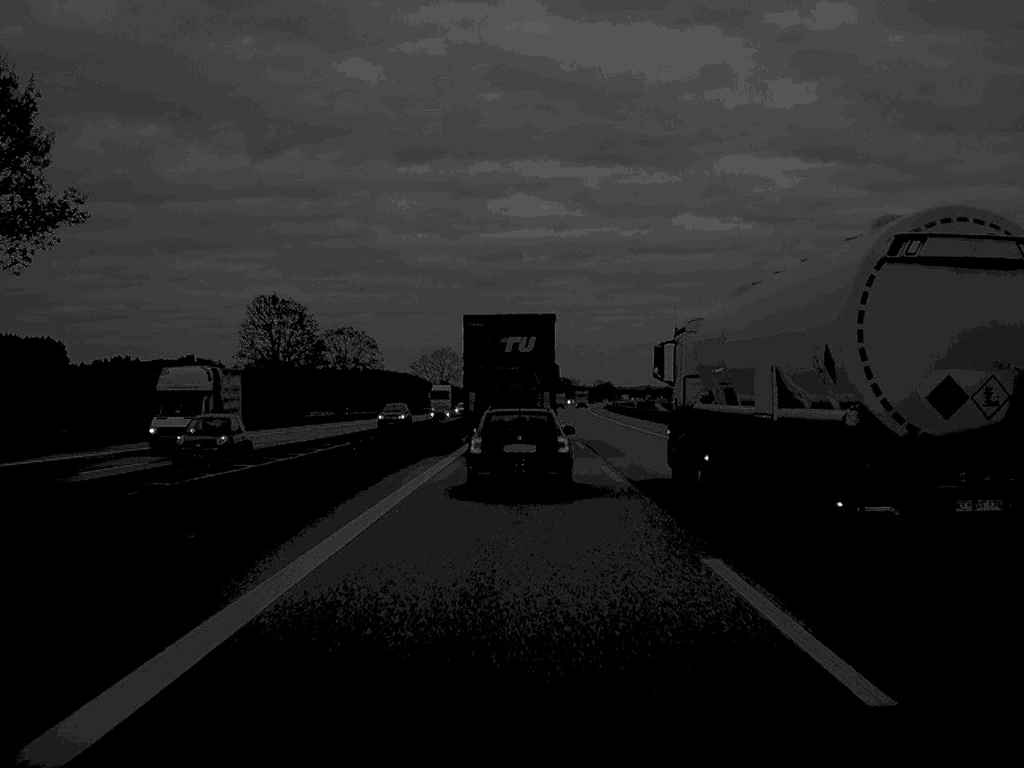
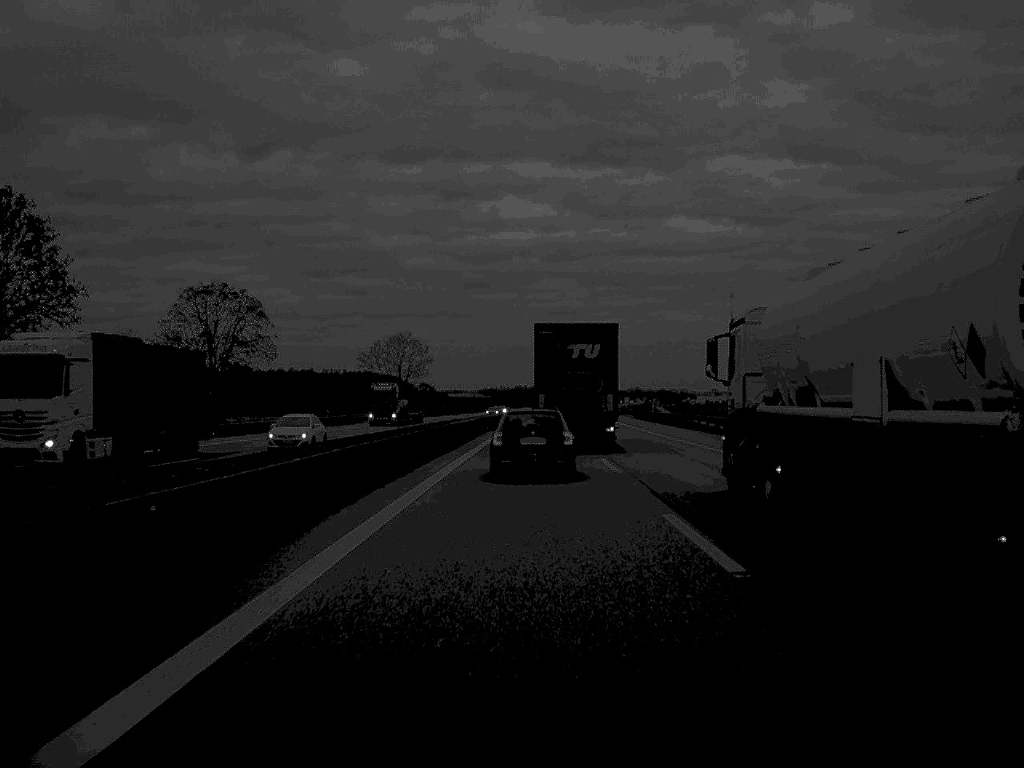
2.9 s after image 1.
(+0.2, +66.6) m; +1°
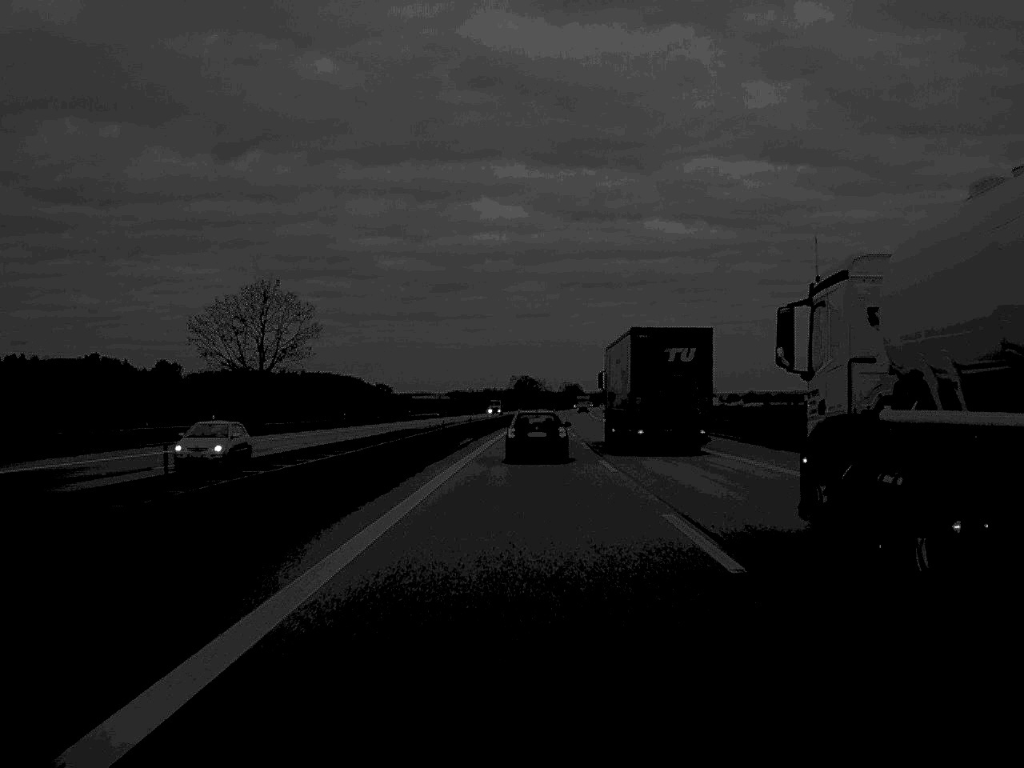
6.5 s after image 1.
(+0.9, +89.2) m; +1°
